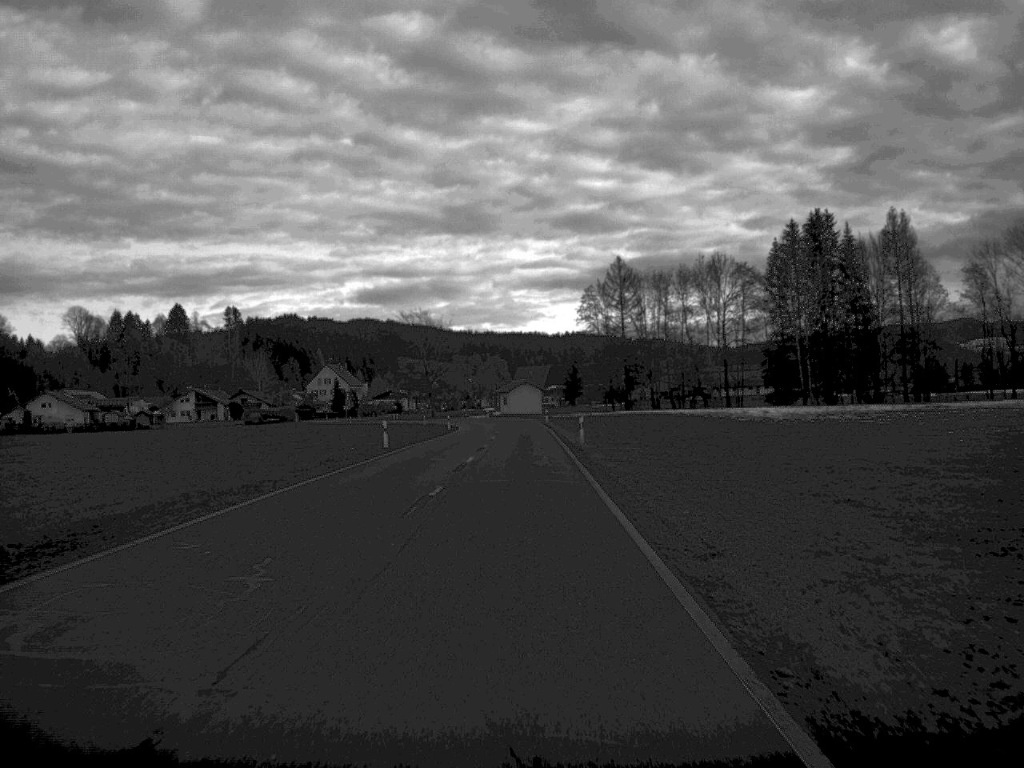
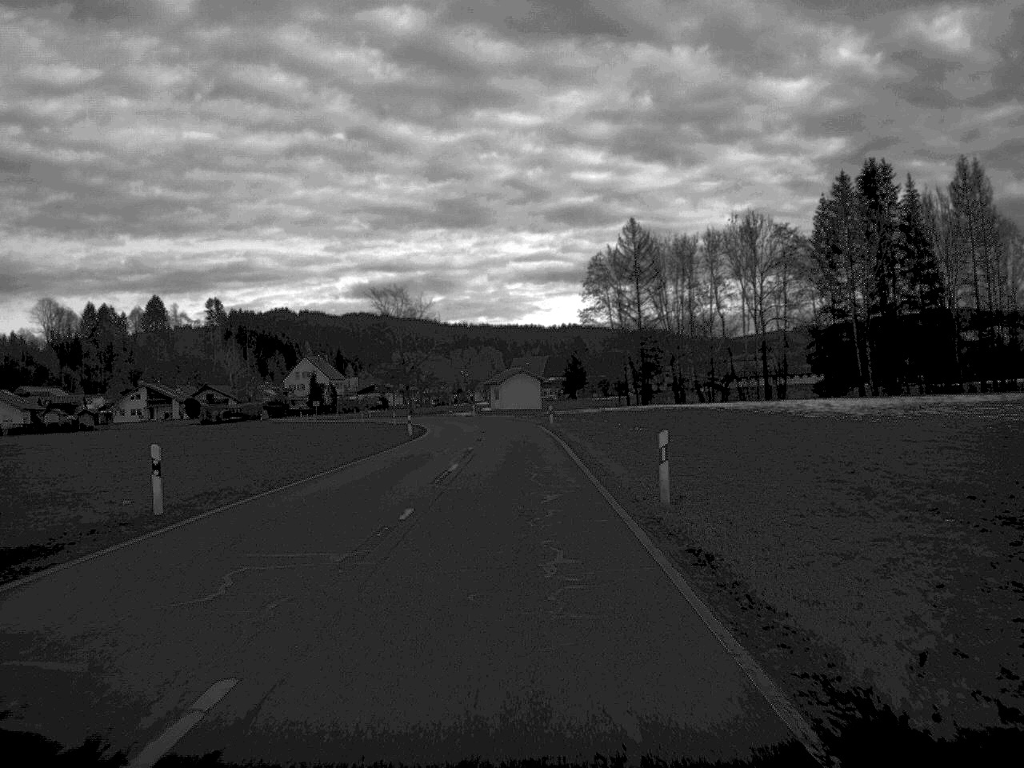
(0.0, +30.0) m; 0°
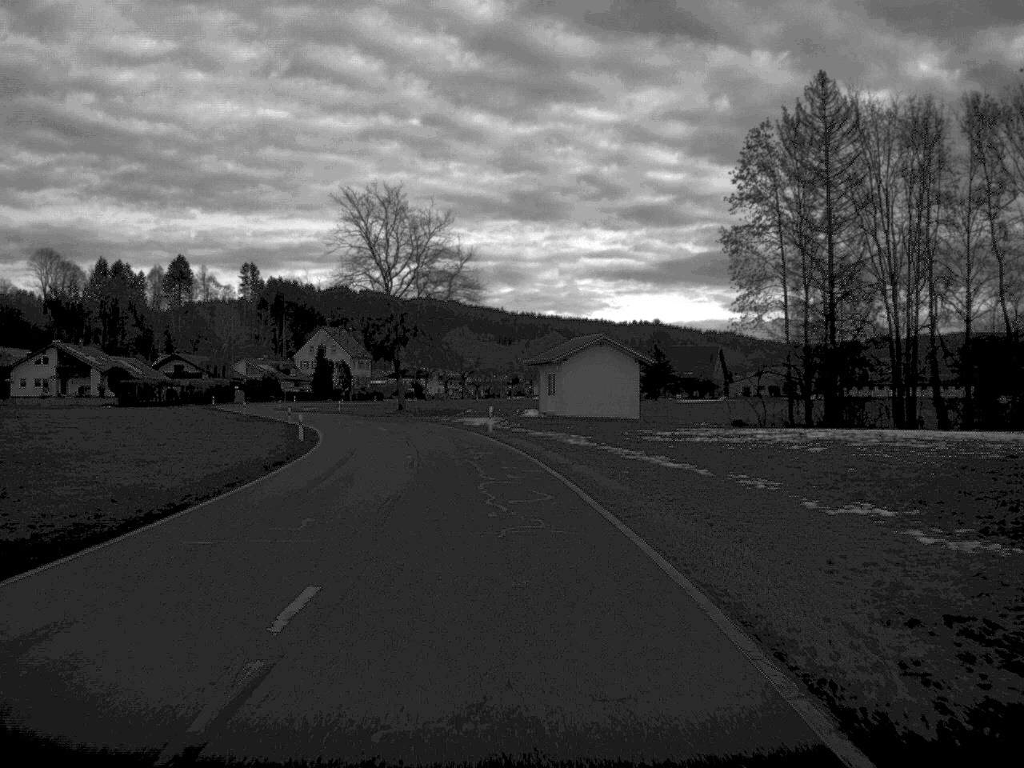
(-1.1, +67.7) m; -3°
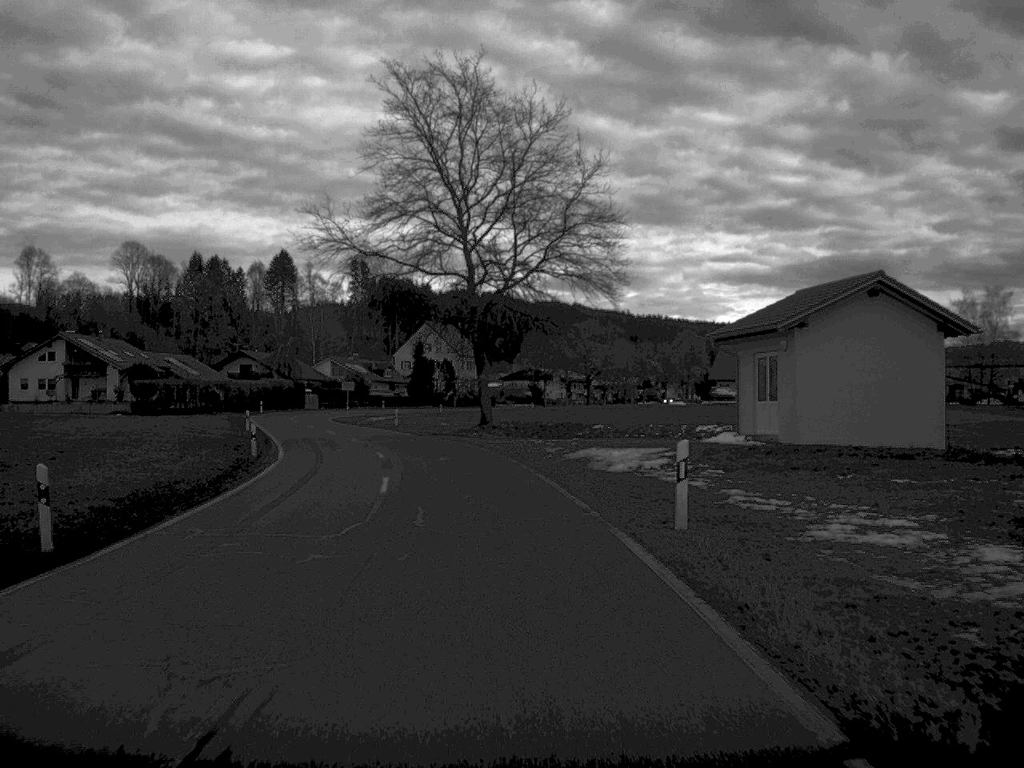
(-1.6, +34.9) m; -6°
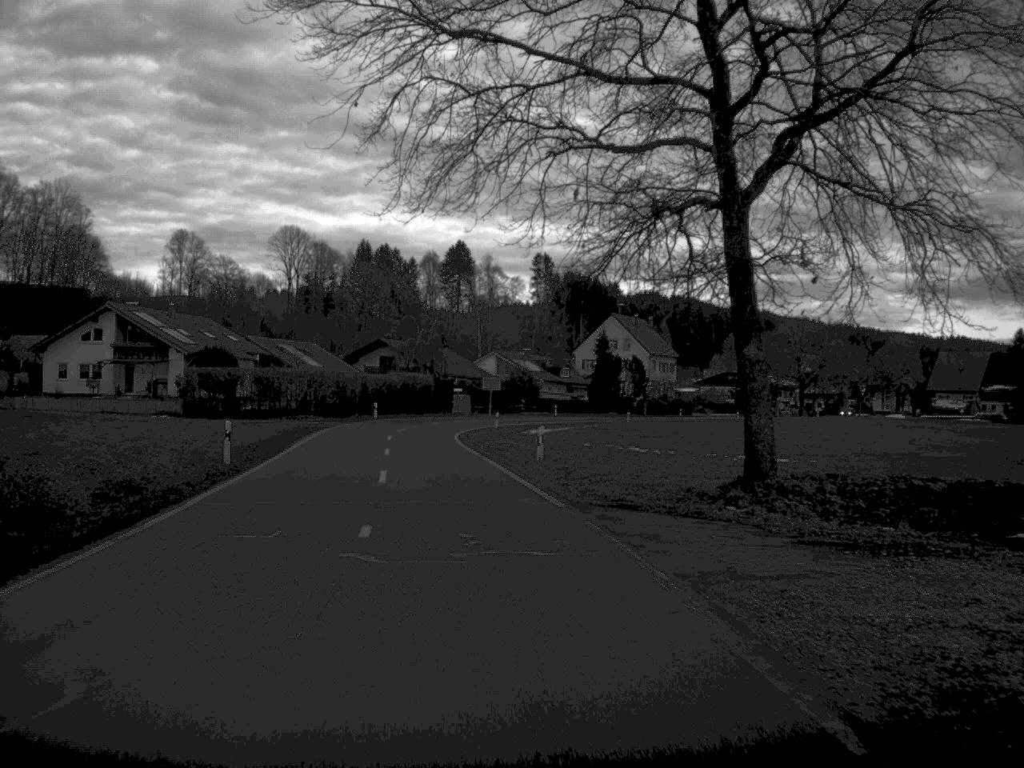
(-2.2, +33.1) m; -8°
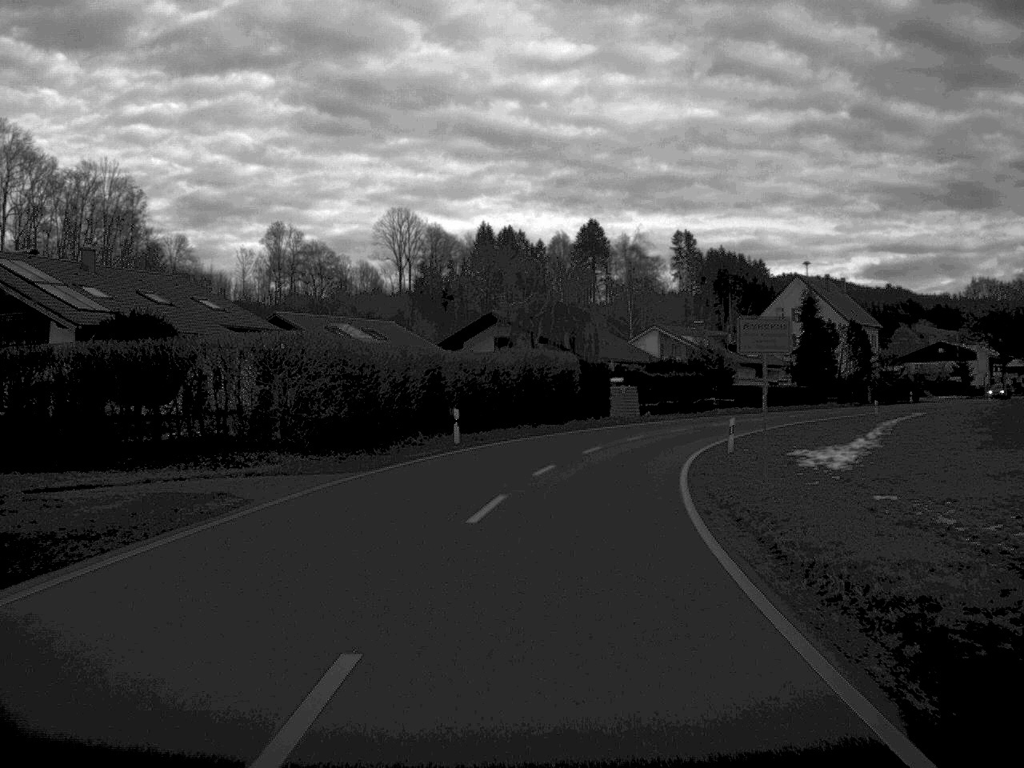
(-3.5, +44.5) m; -6°
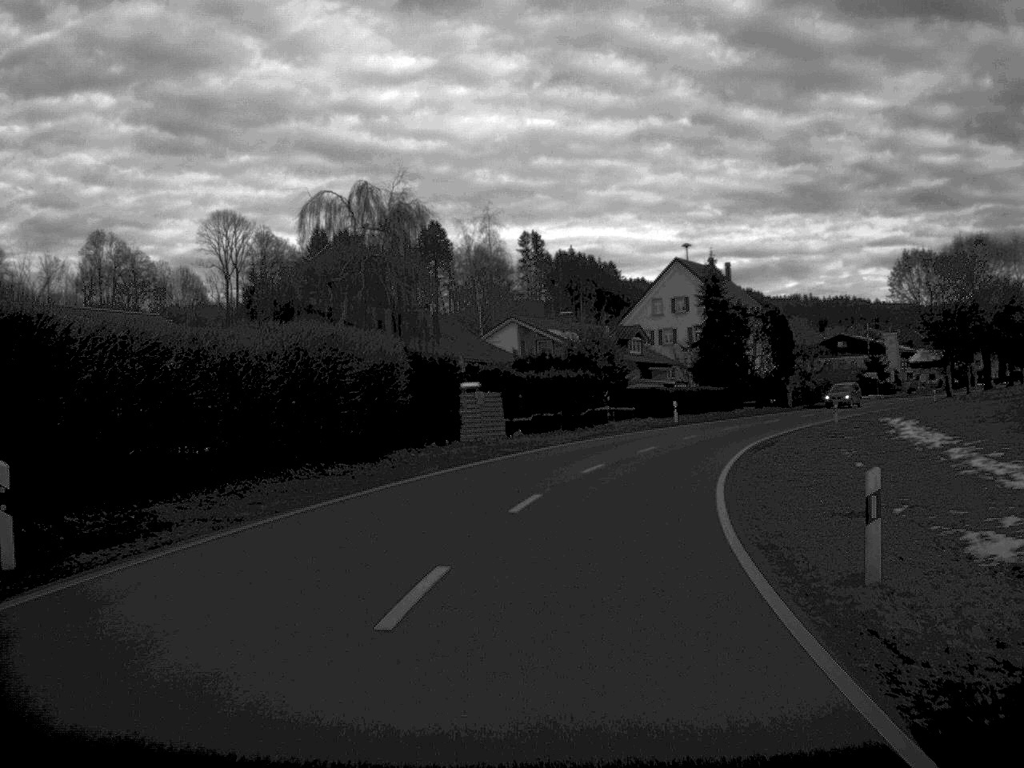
(+1.3, +24.6) m; +7°
